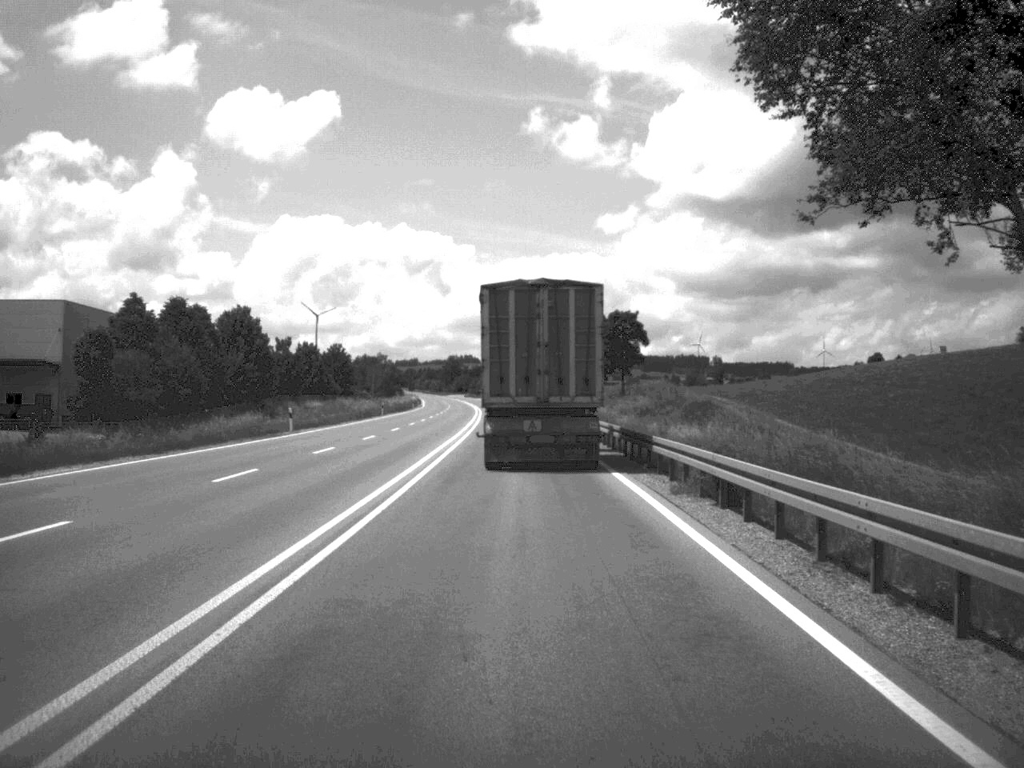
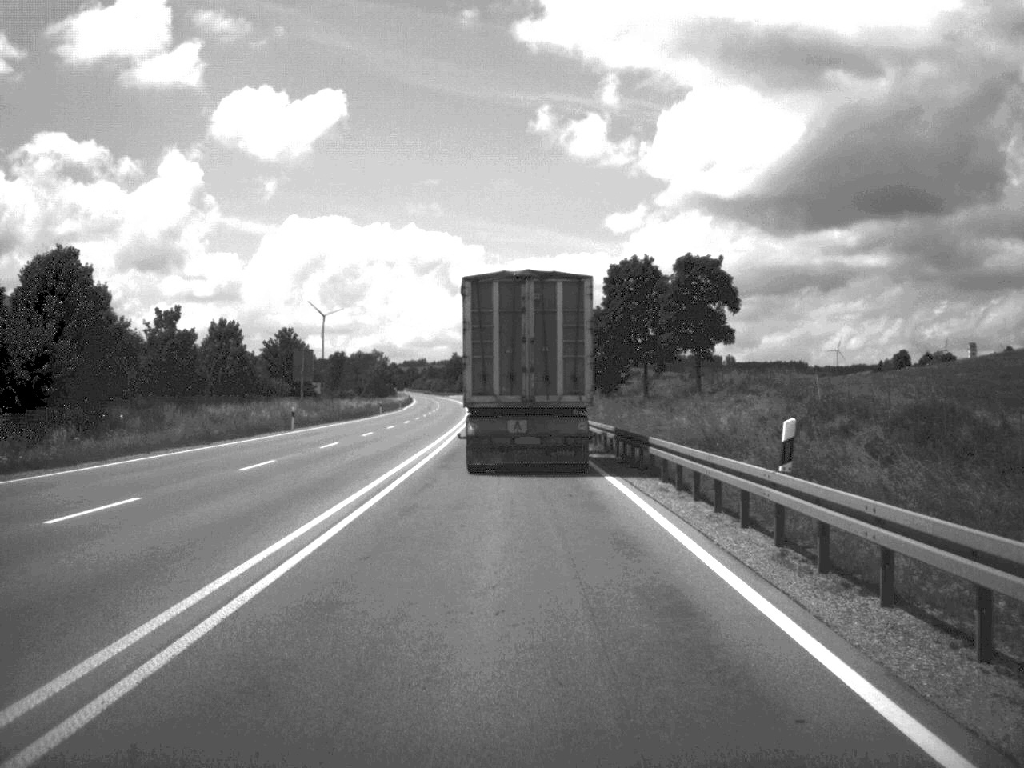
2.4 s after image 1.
(-0.2, +44.1) m; -1°
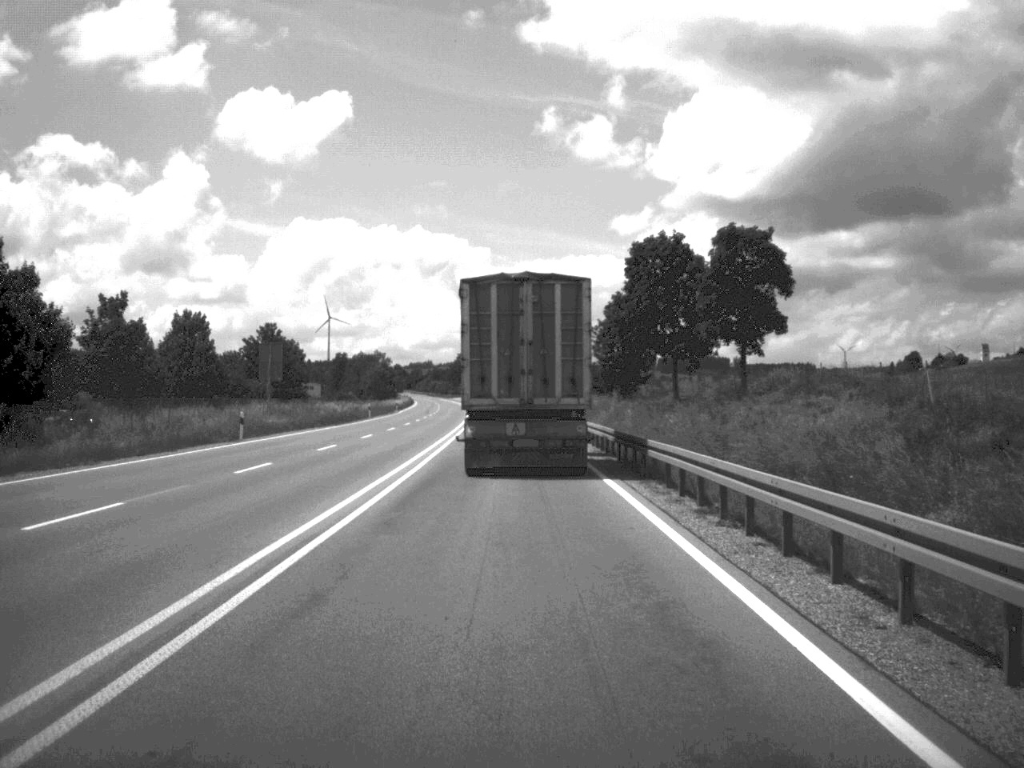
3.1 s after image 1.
(0.0, +12.4) m; 0°
